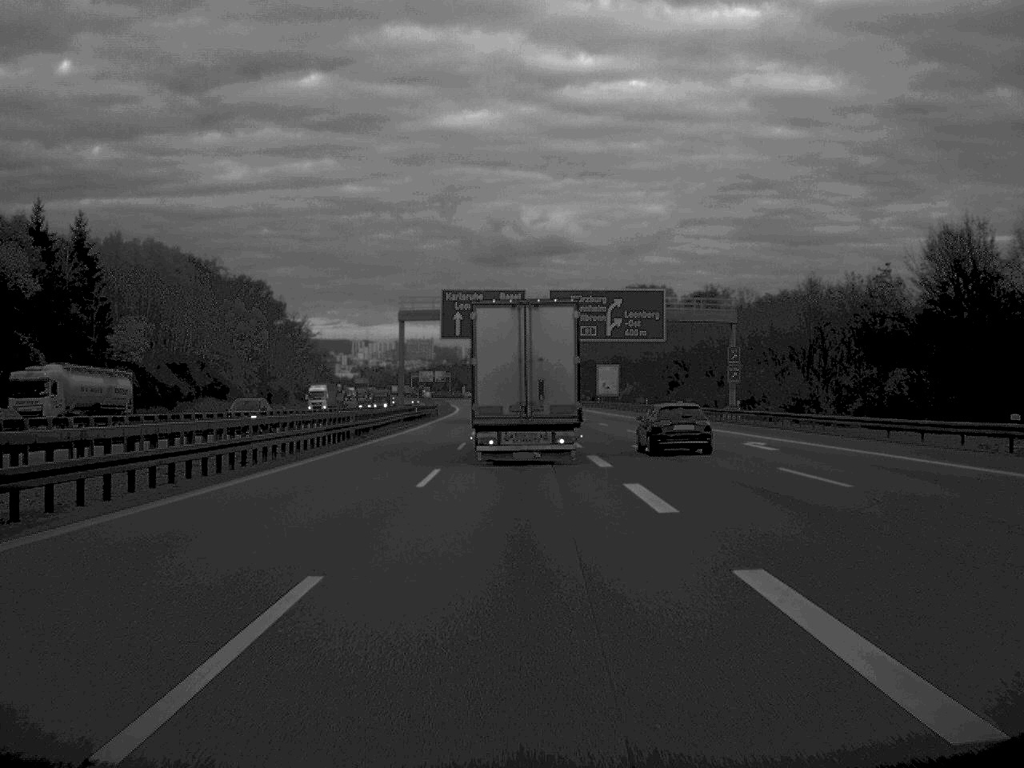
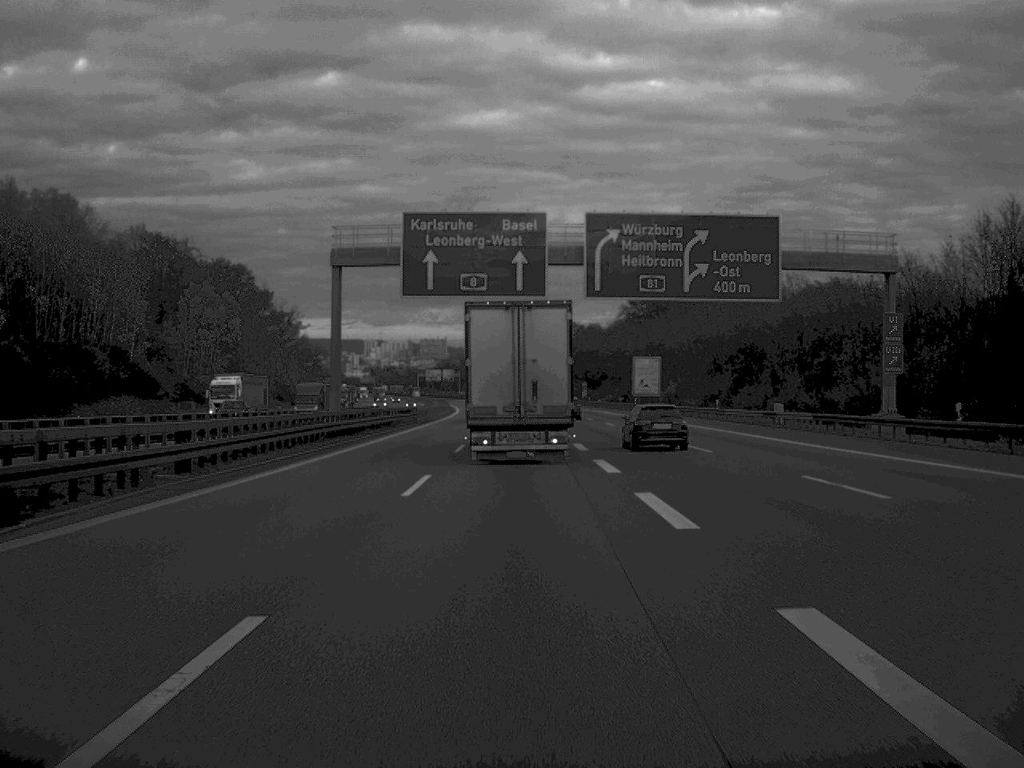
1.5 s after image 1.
(-0.2, +37.8) m; -1°
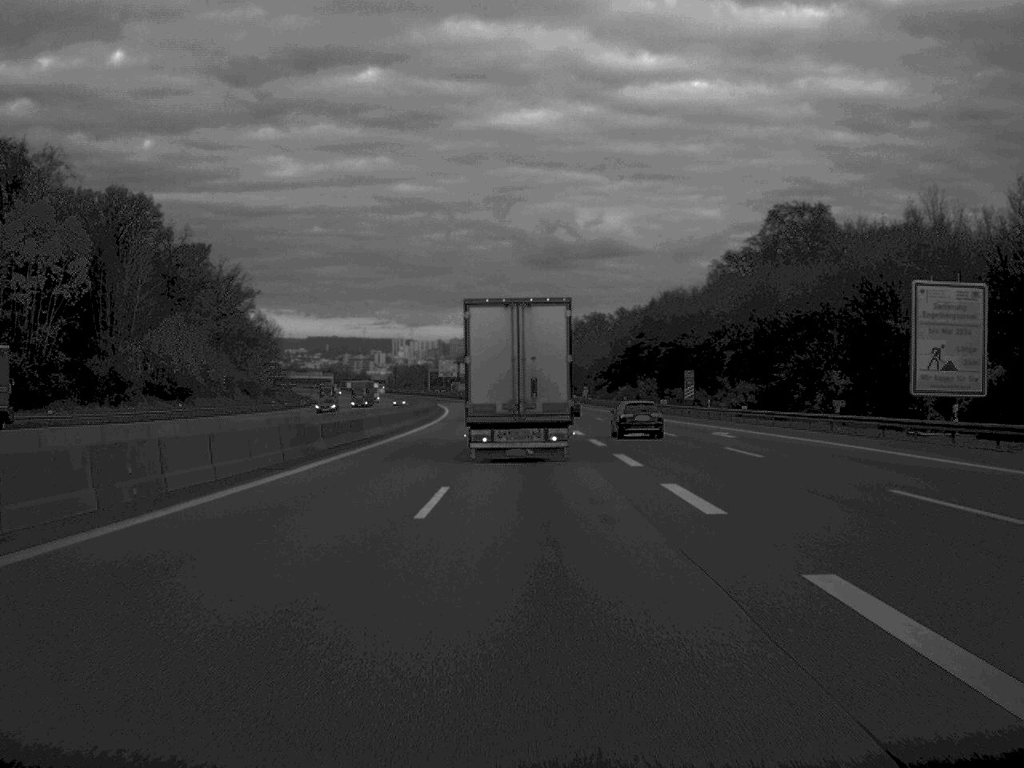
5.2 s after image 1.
(-1.3, +93.5) m; -1°
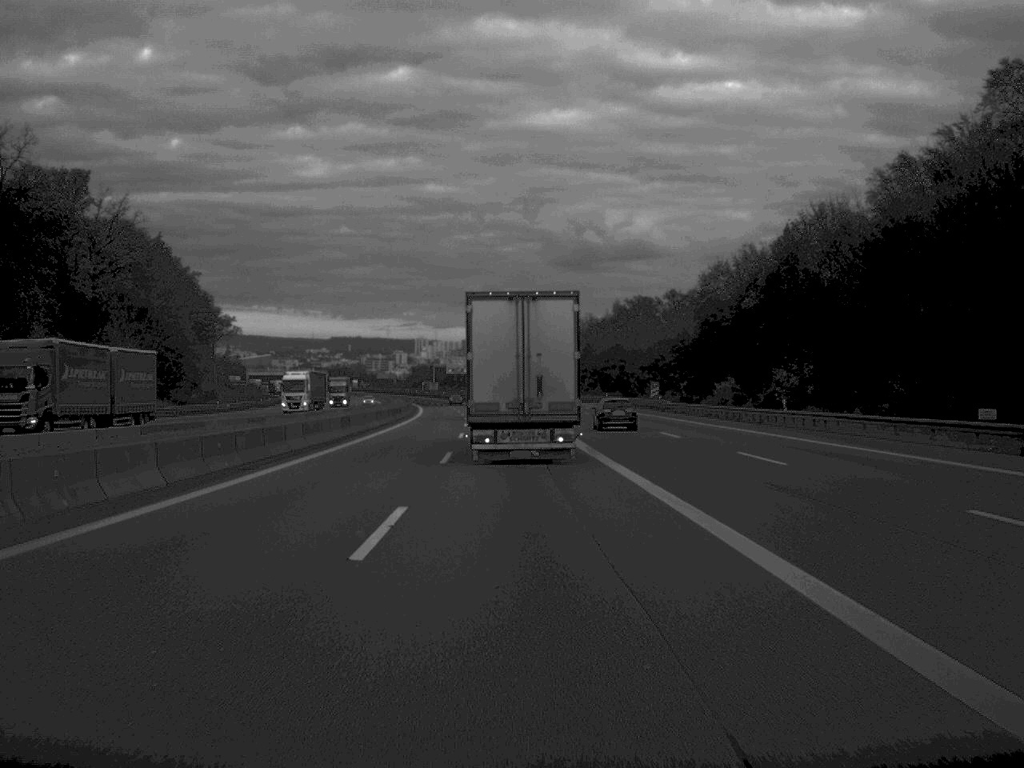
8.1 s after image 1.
(-0.6, +75.5) m; -1°
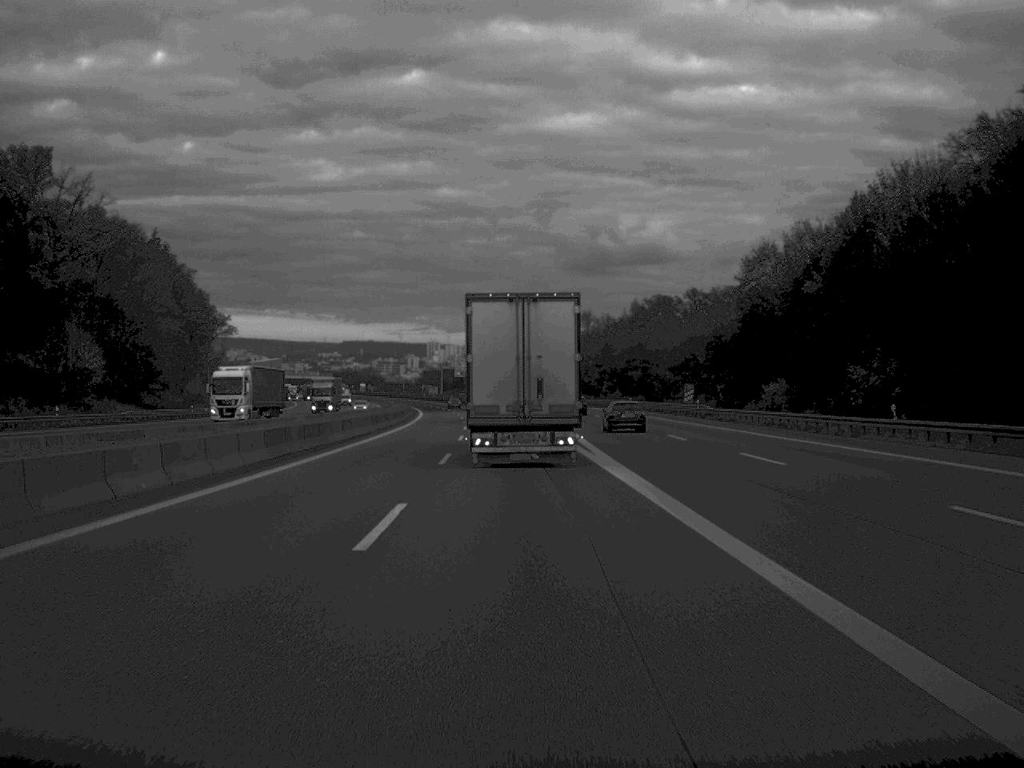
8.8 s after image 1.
(-0.1, +16.9) m; -1°
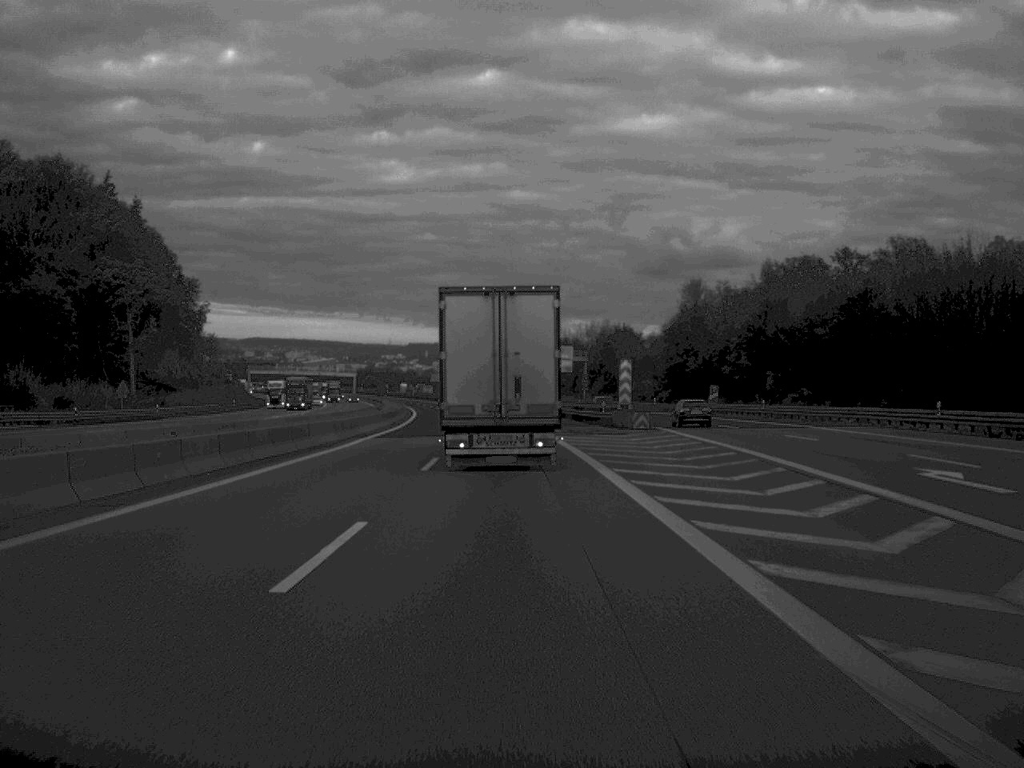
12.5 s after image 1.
(-2.4, +92.1) m; -3°
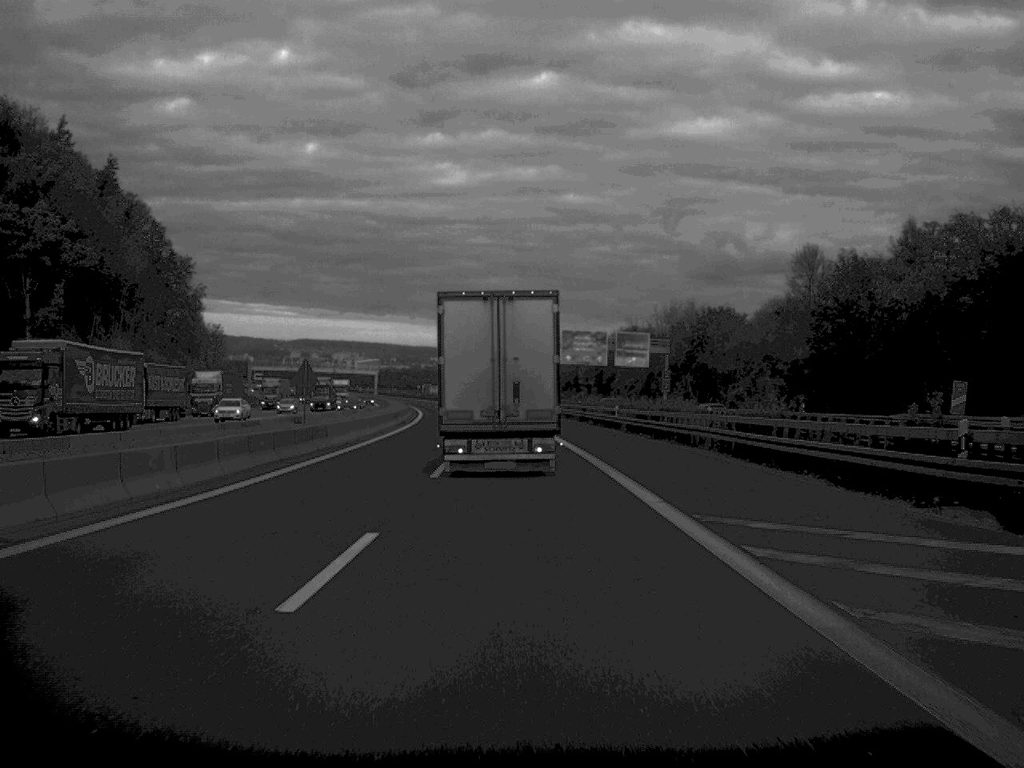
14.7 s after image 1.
(-1.1, +54.4) m; -2°
